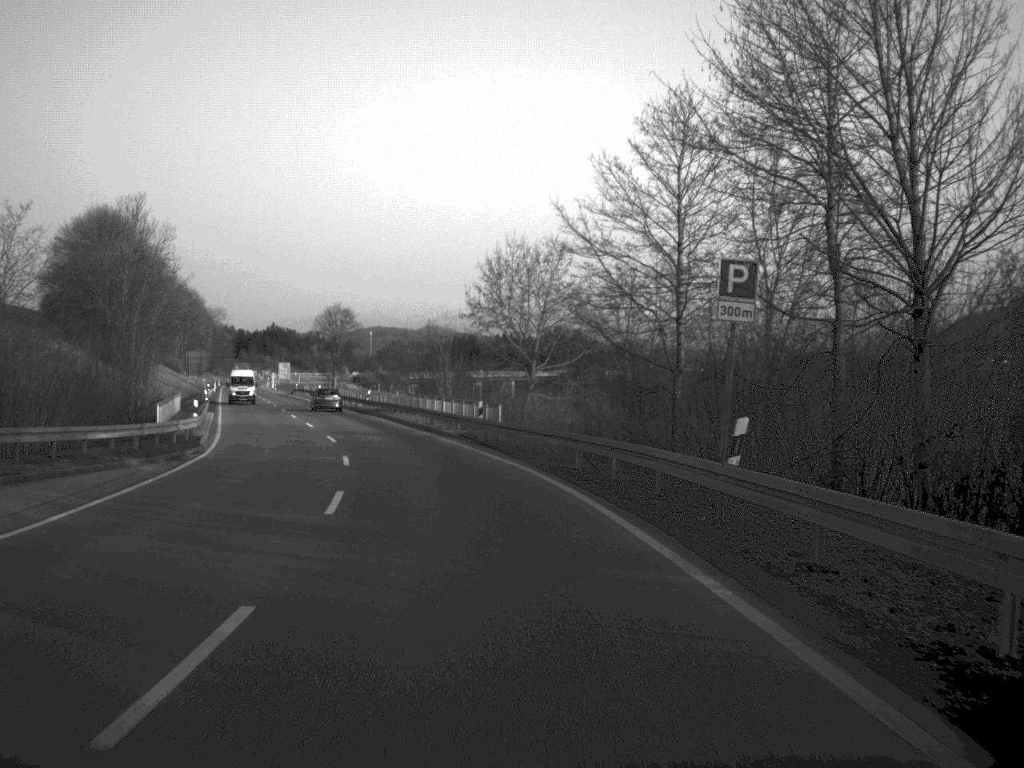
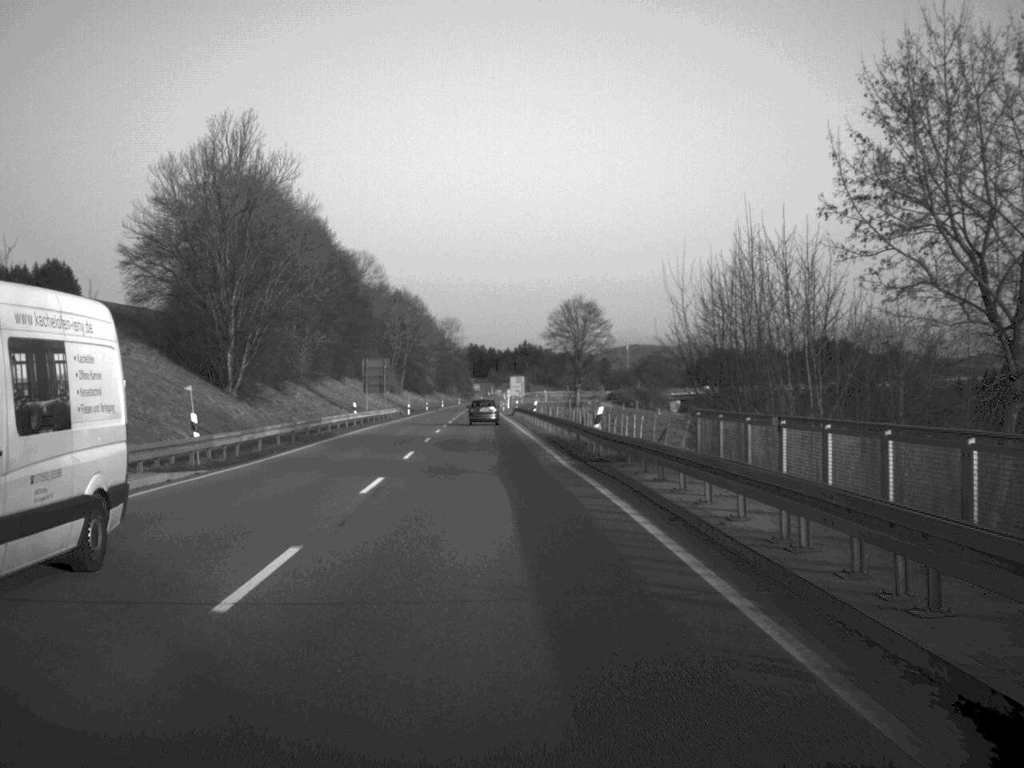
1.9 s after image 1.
(-4.6, +44.1) m; -11°
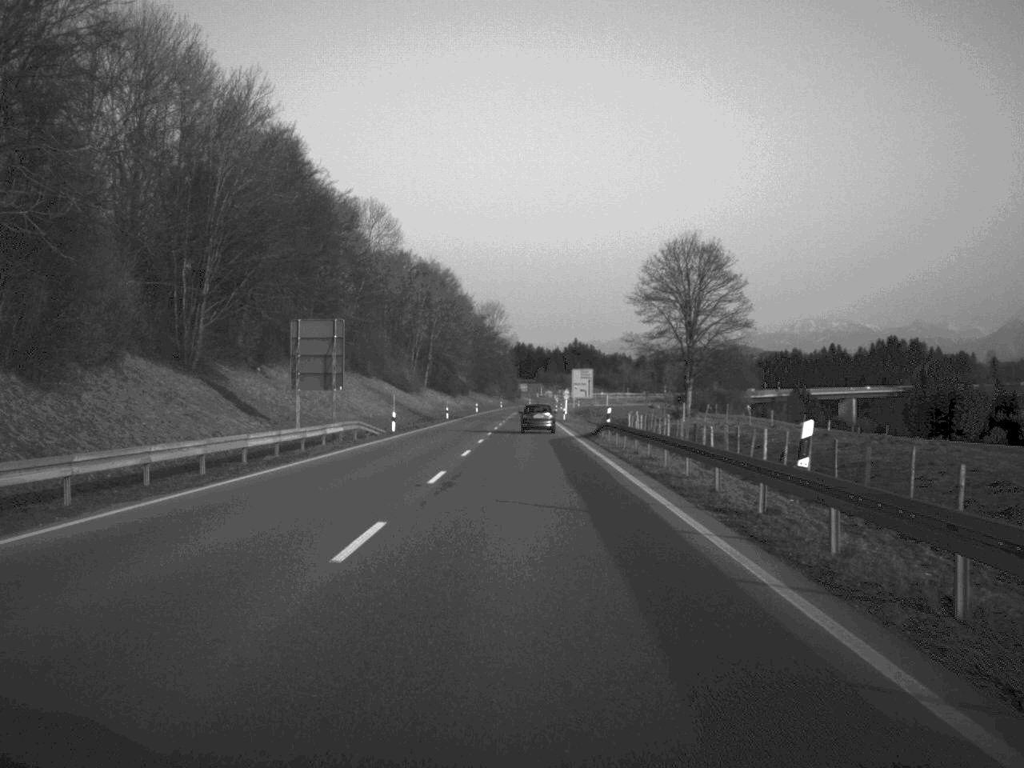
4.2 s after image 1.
(-1.9, +56.6) m; -2°
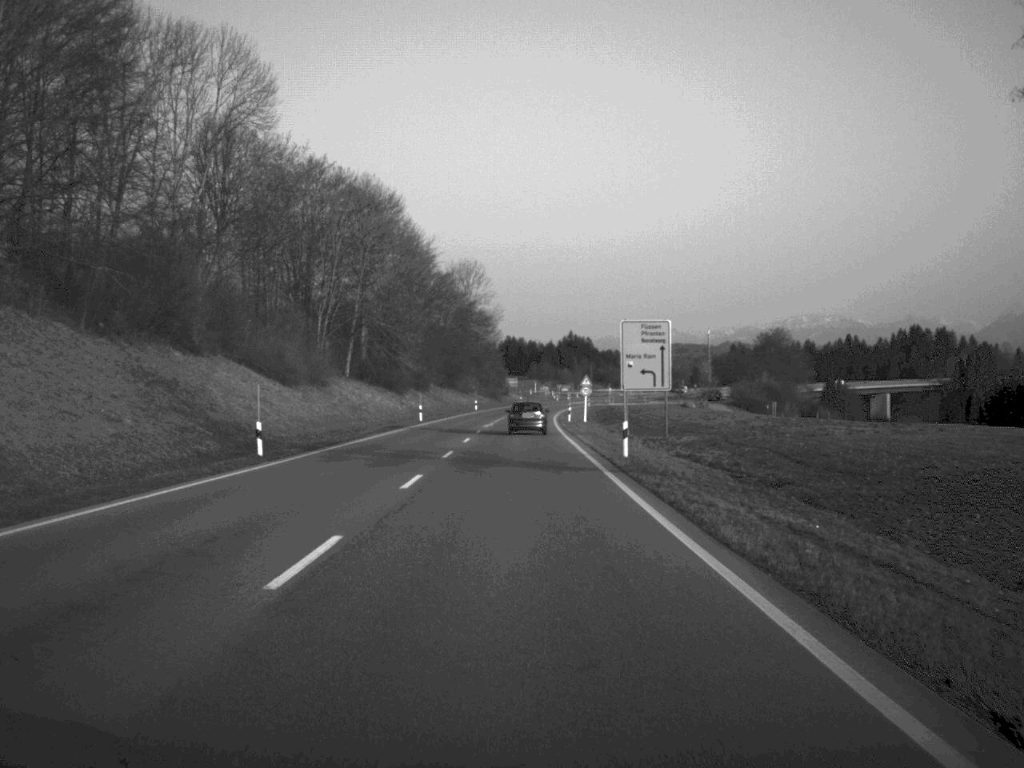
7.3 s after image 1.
(+0.4, +73.1) m; 0°
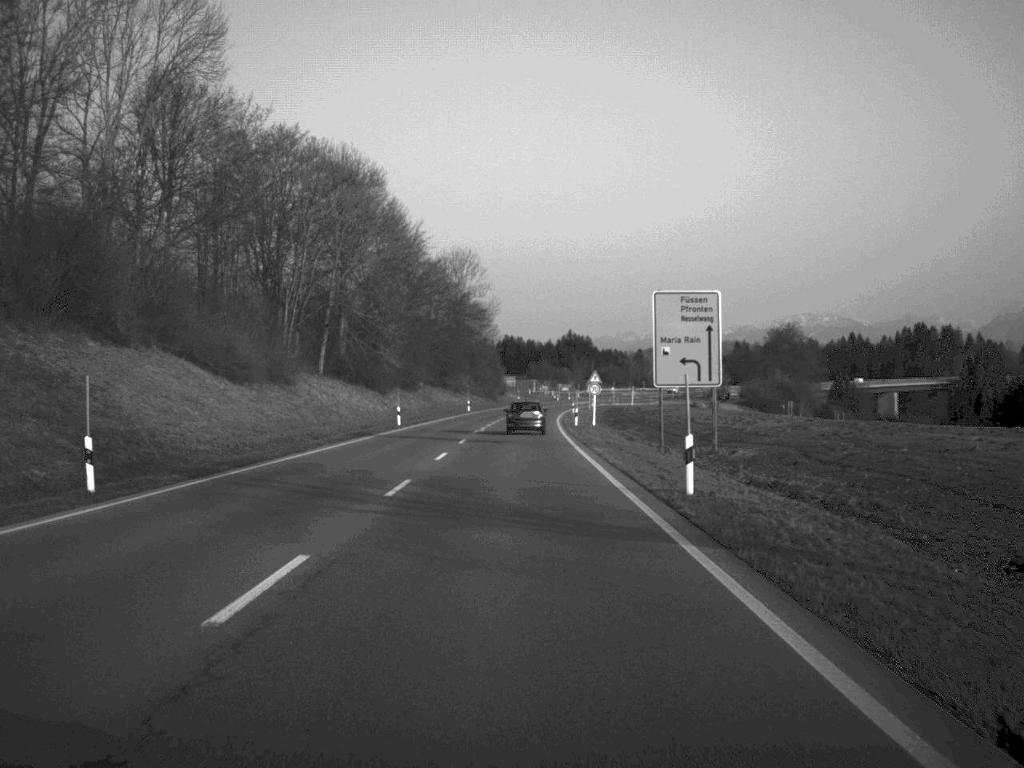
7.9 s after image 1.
(0.0, +13.6) m; 0°
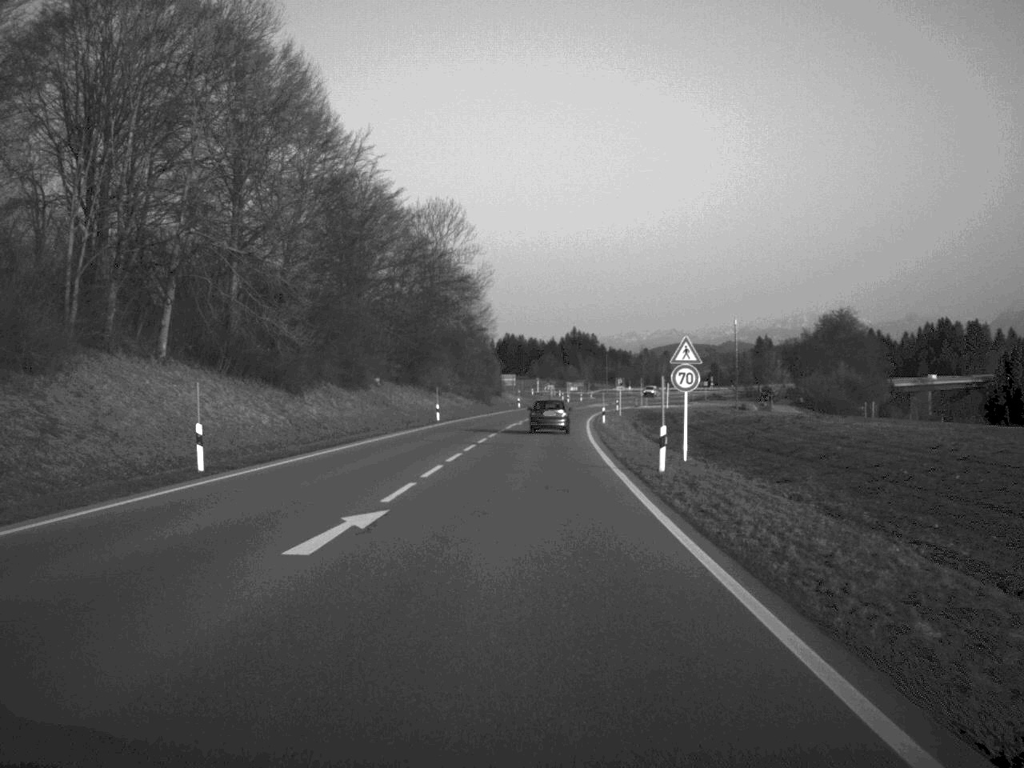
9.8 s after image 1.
(0.0, +43.6) m; 0°
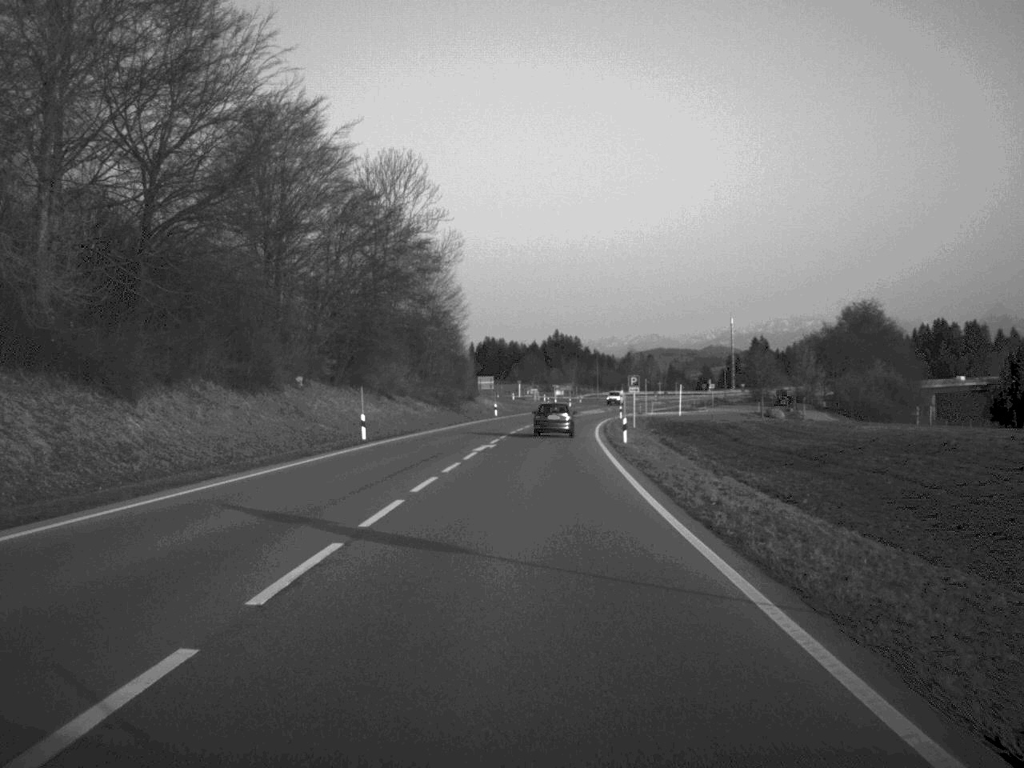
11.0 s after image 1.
(+0.2, +27.3) m; +1°
